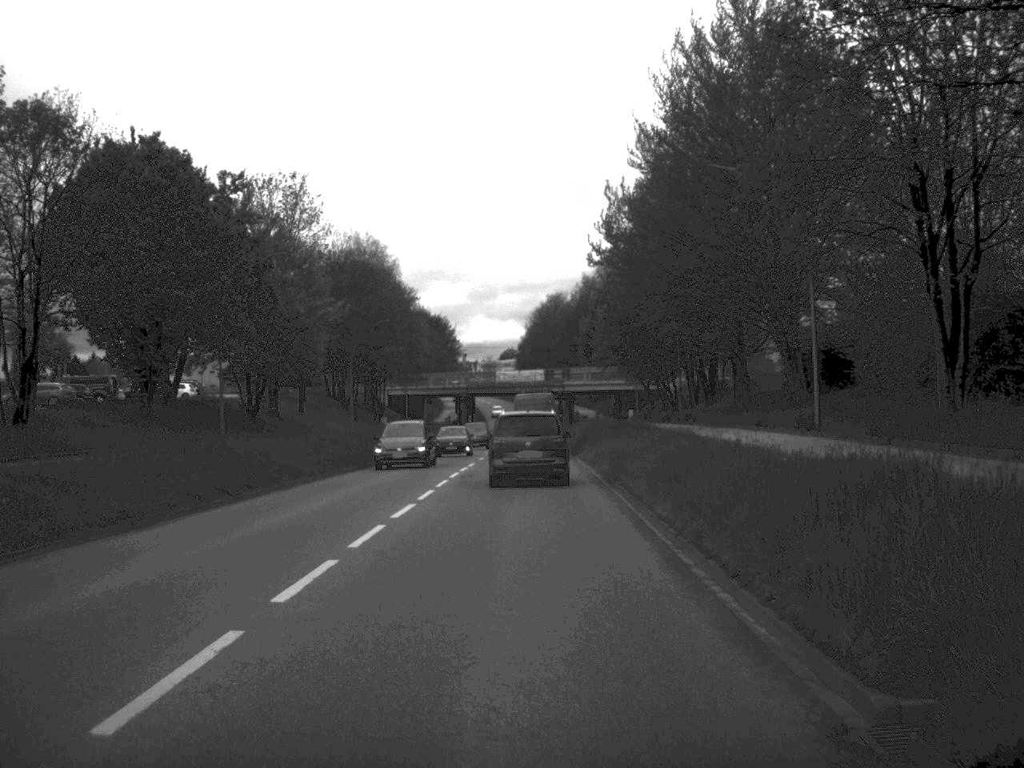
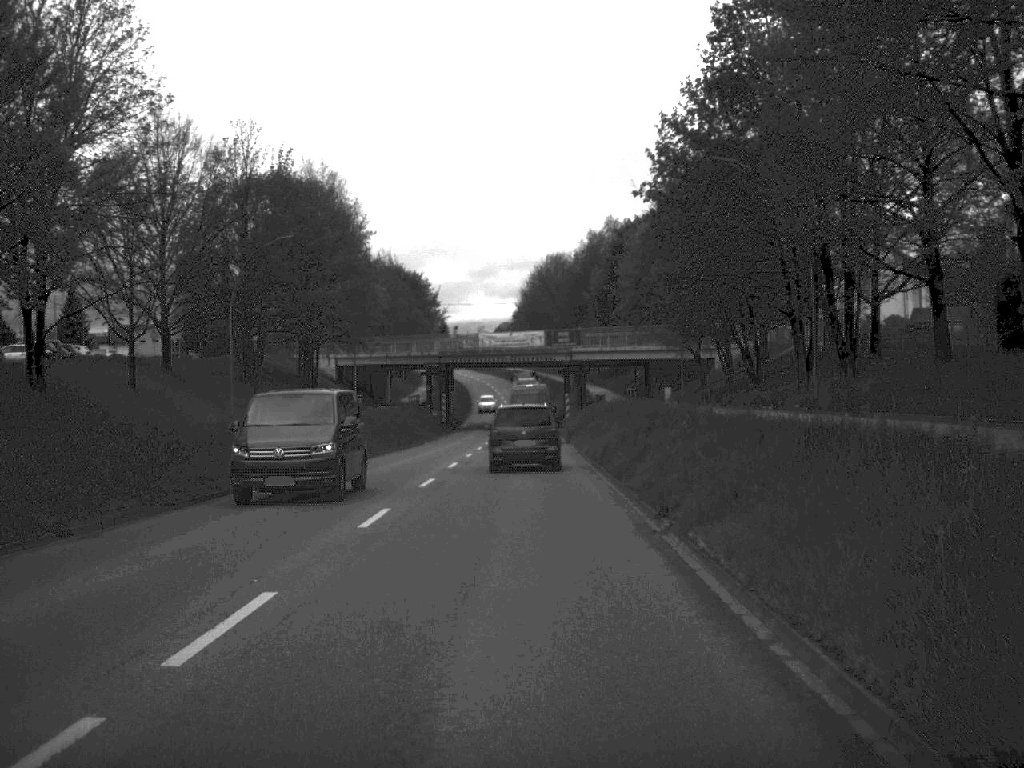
(+0.1, +33.7) m; 0°
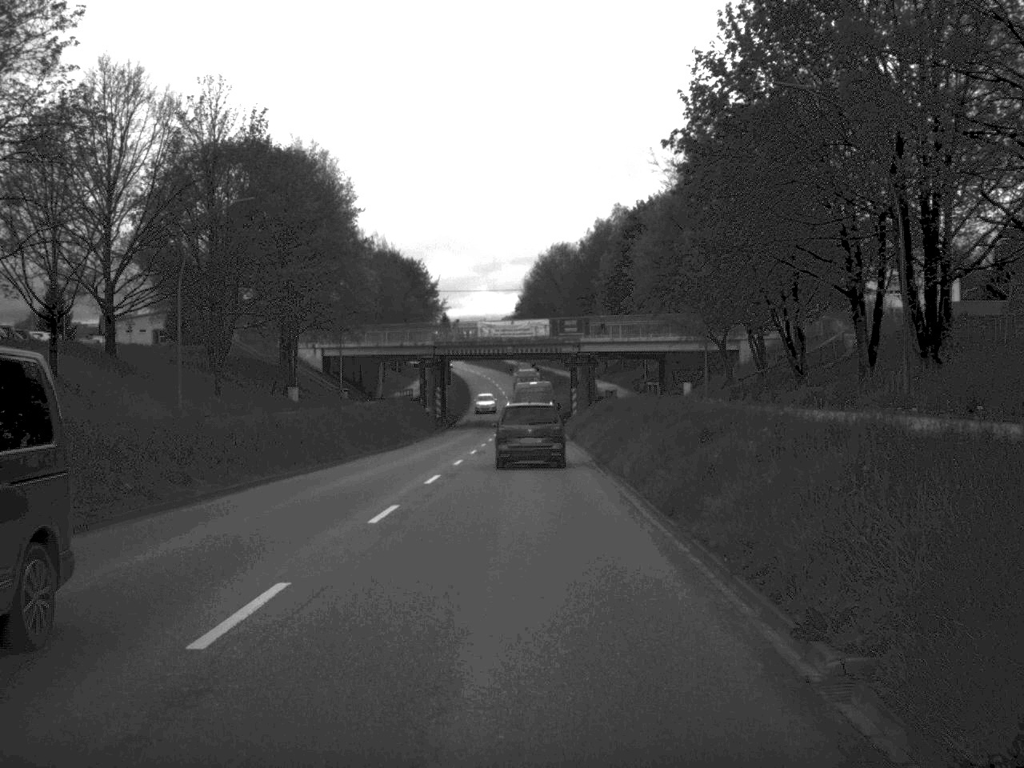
(0.0, +8.4) m; 0°
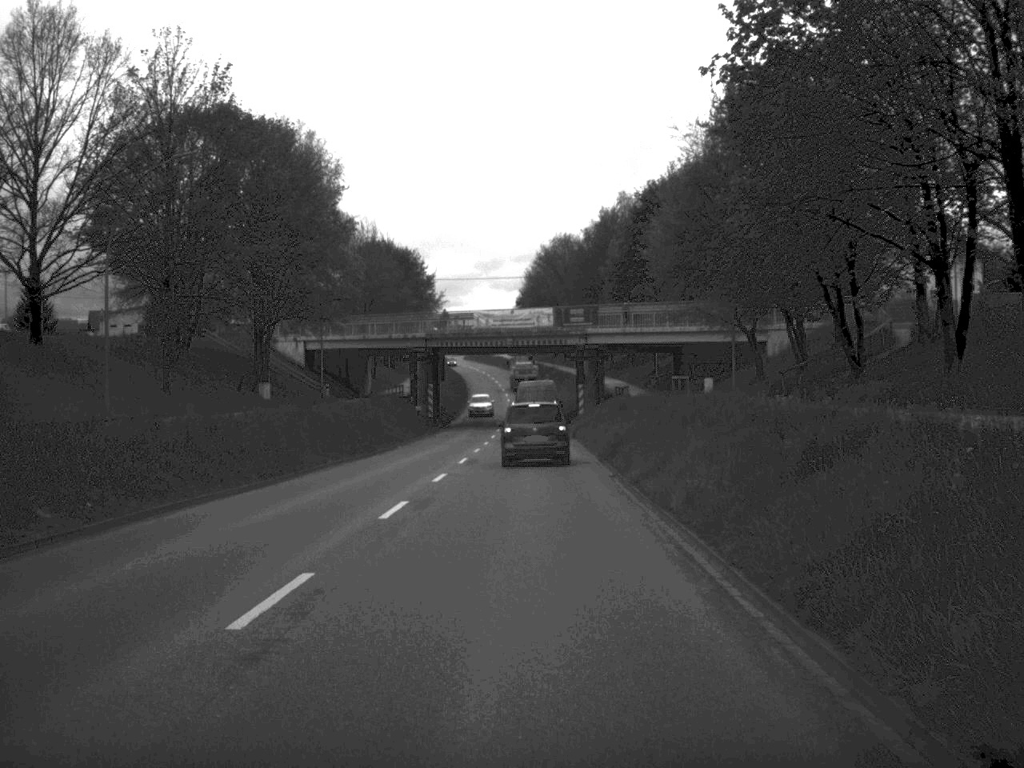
(0.0, +8.0) m; 0°
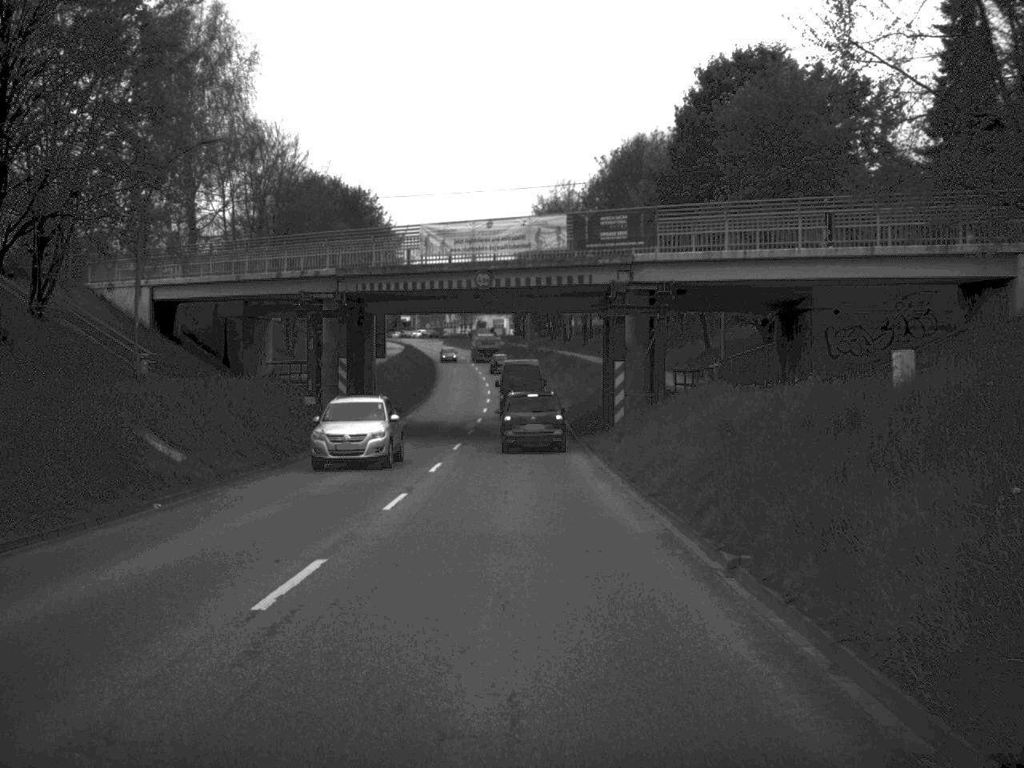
(+0.1, +34.6) m; 0°
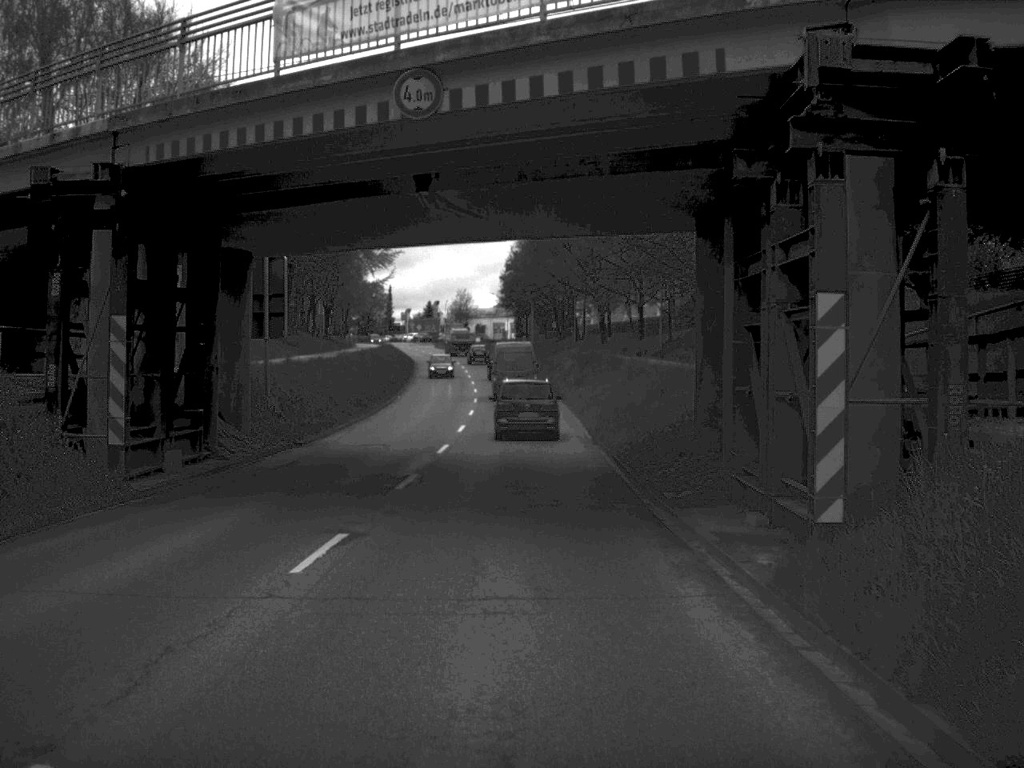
(0.0, +25.0) m; 0°
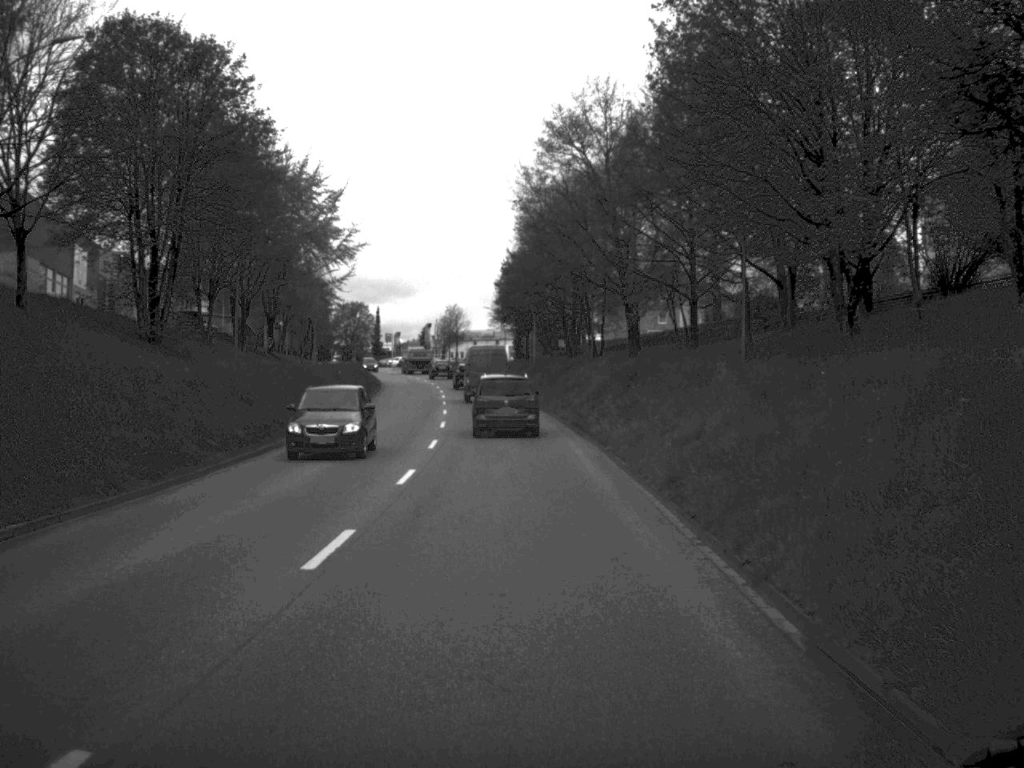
(0.0, +26.3) m; 0°
